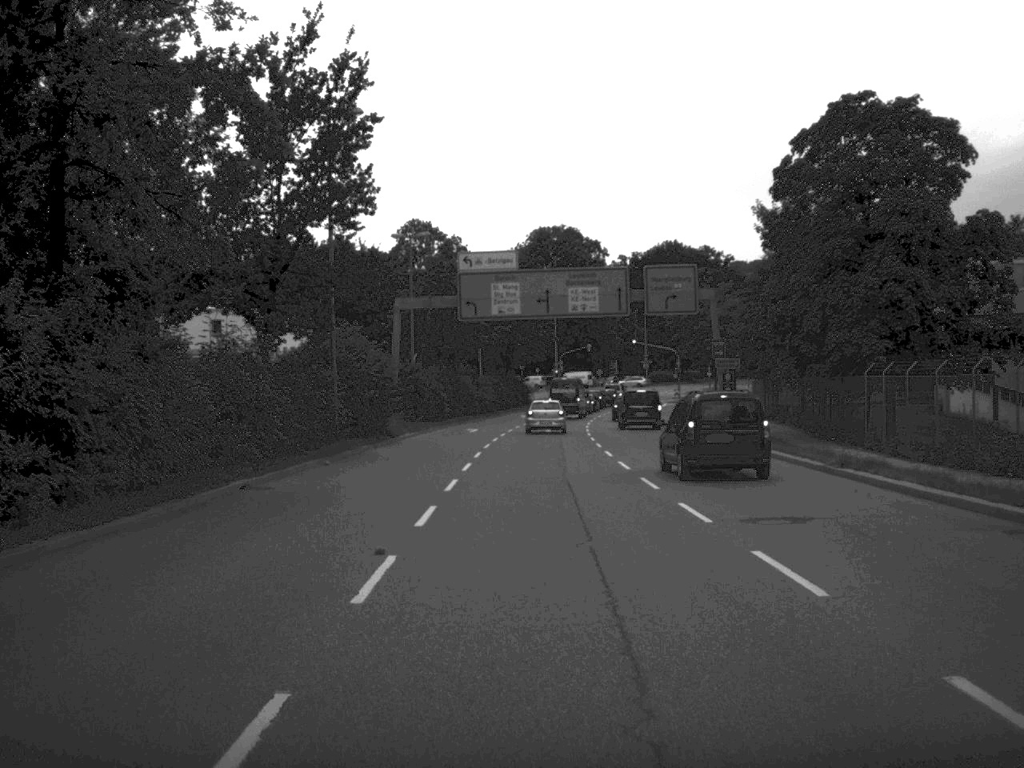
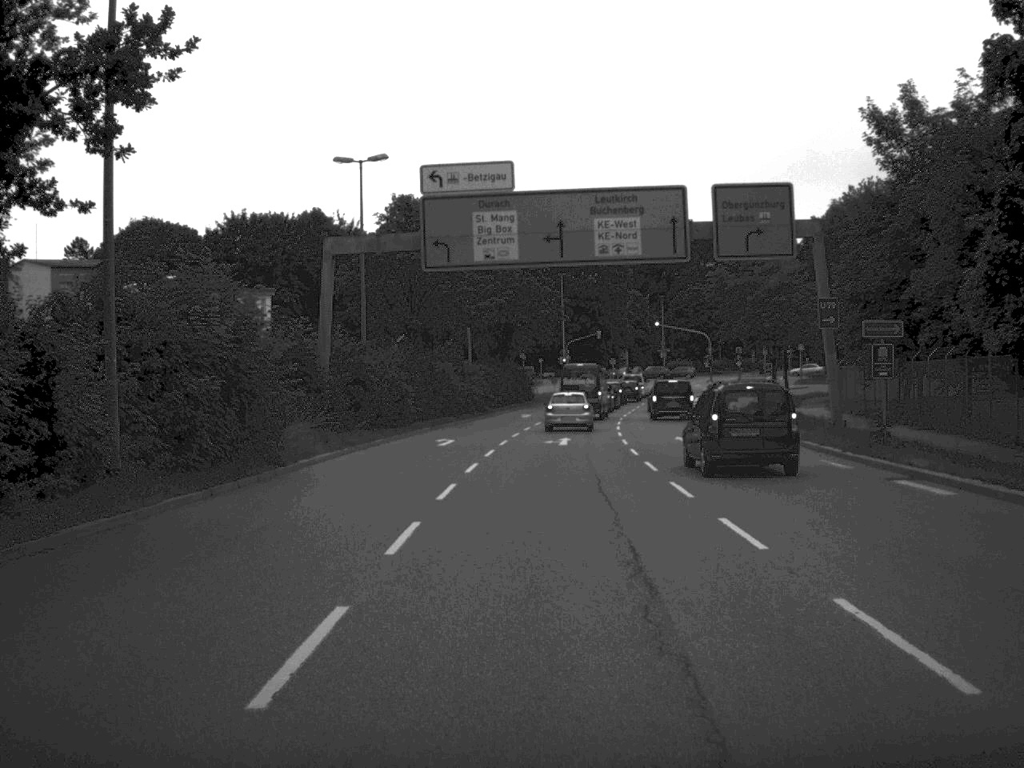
(0.0, +21.1) m; 0°
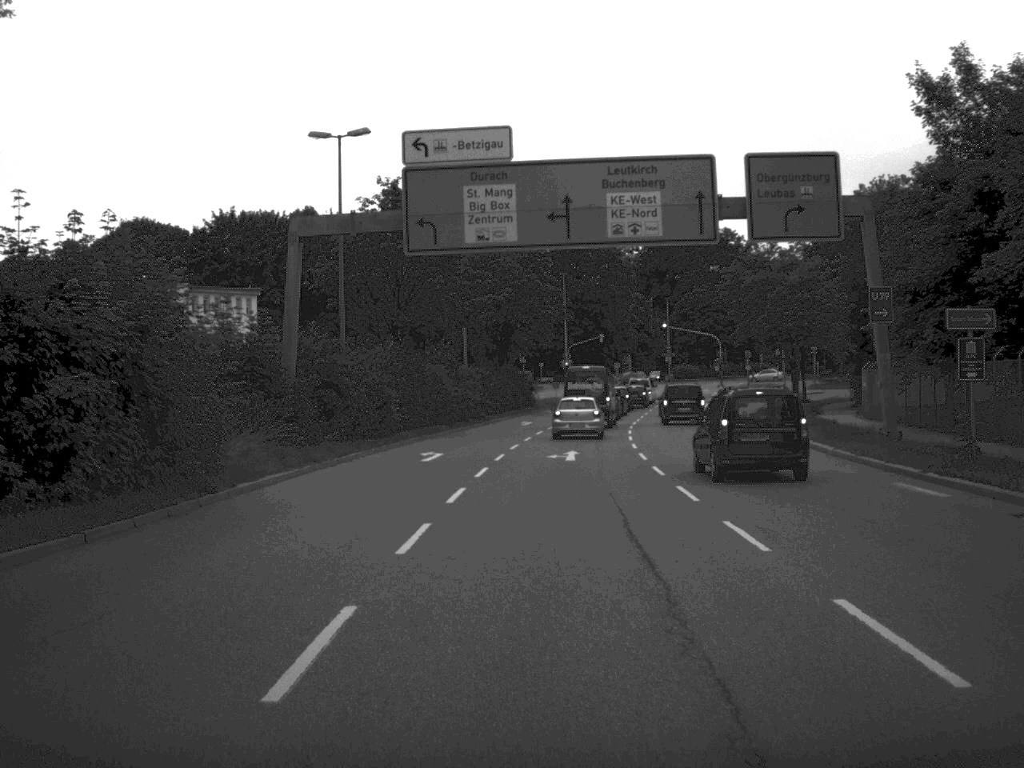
(0.0, +5.6) m; 0°
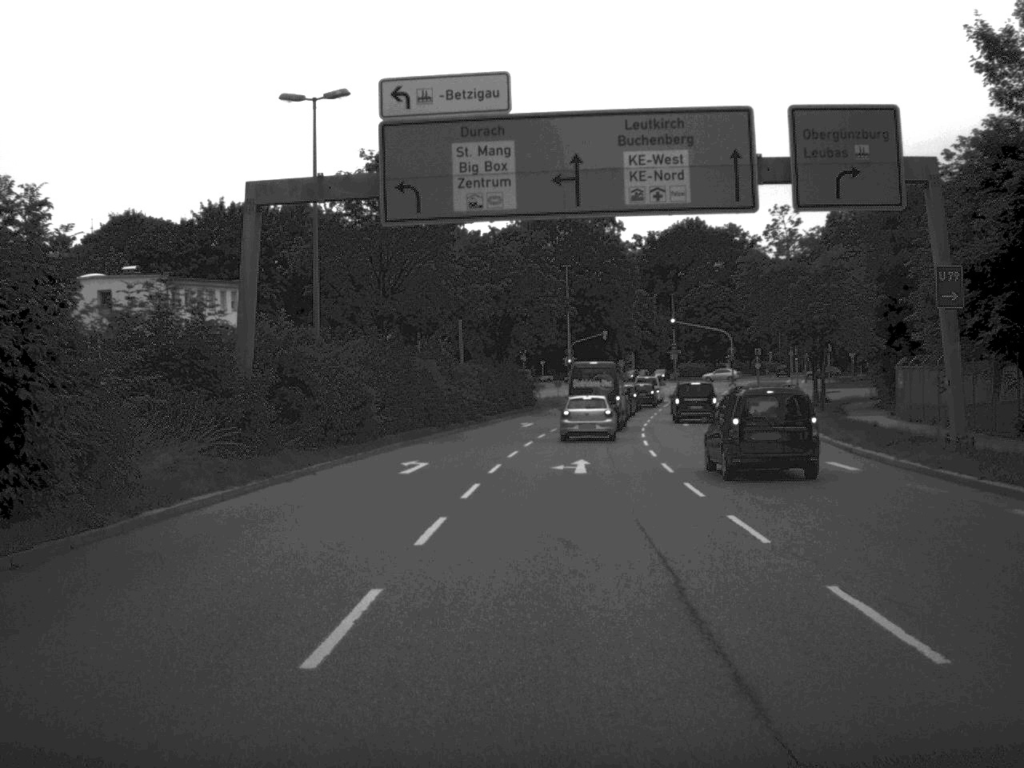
(0.0, +5.3) m; 0°
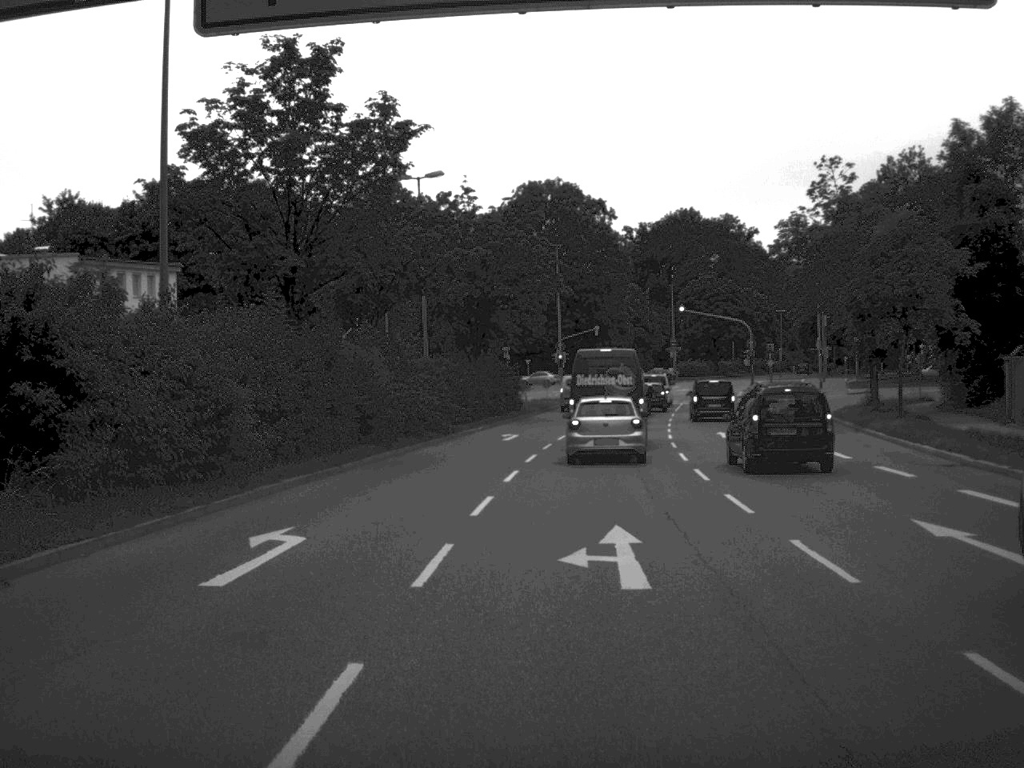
(0.0, +14.5) m; +1°
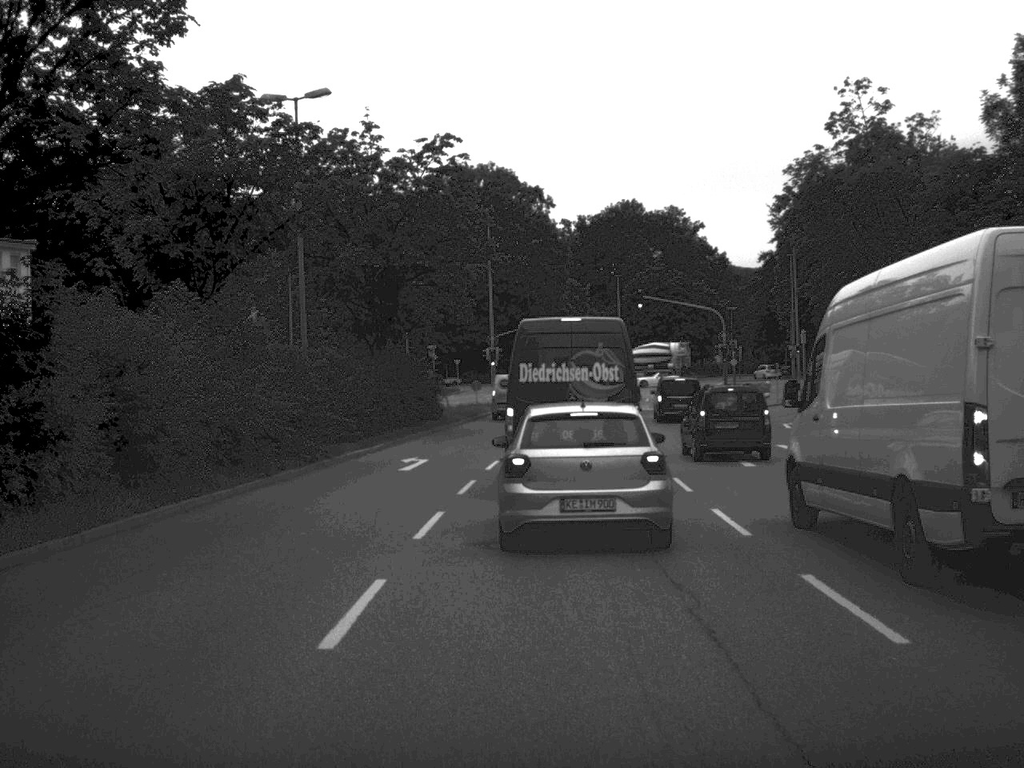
(+0.4, +14.4) m; +3°
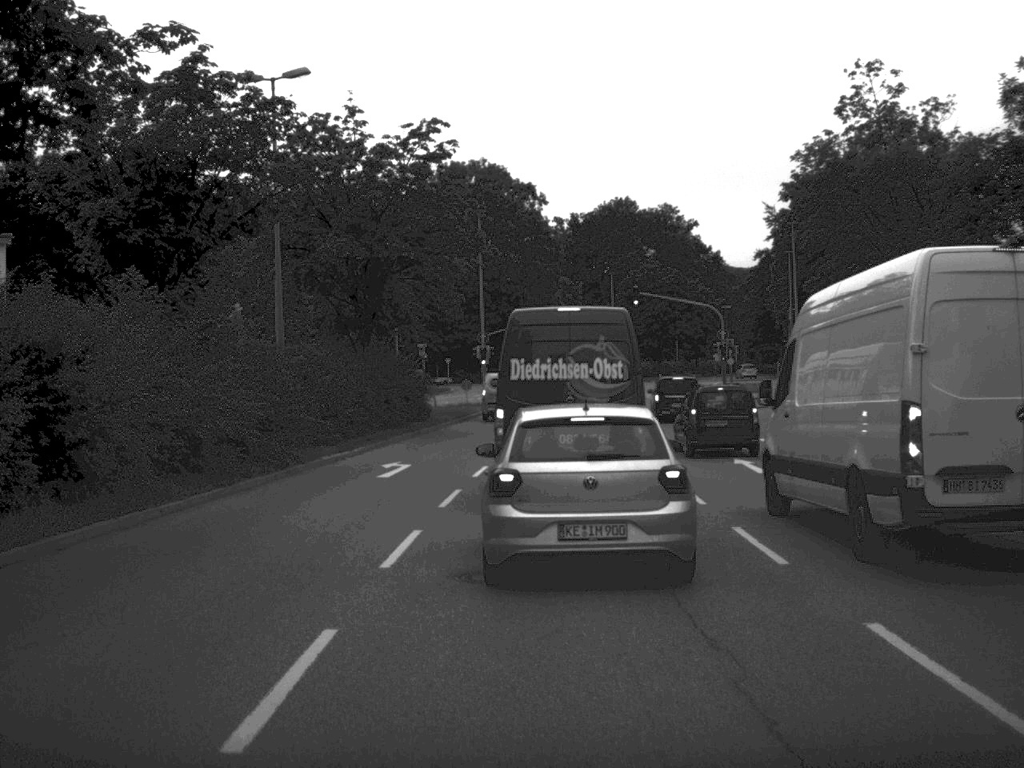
(0.0, +2.3) m; 0°
